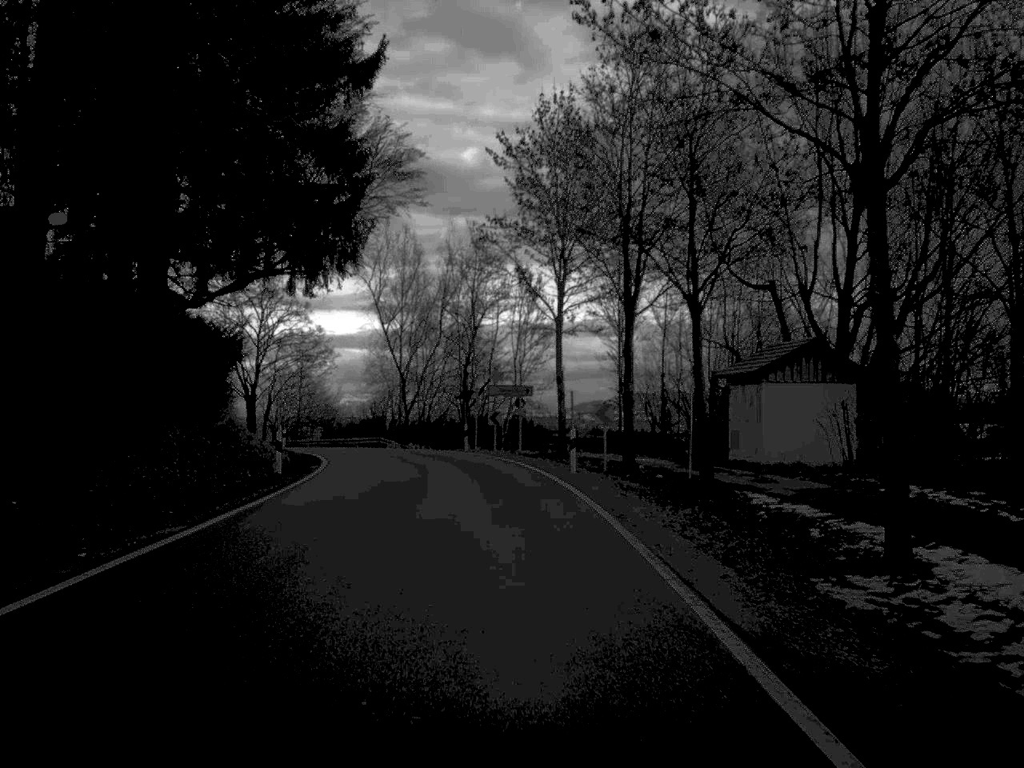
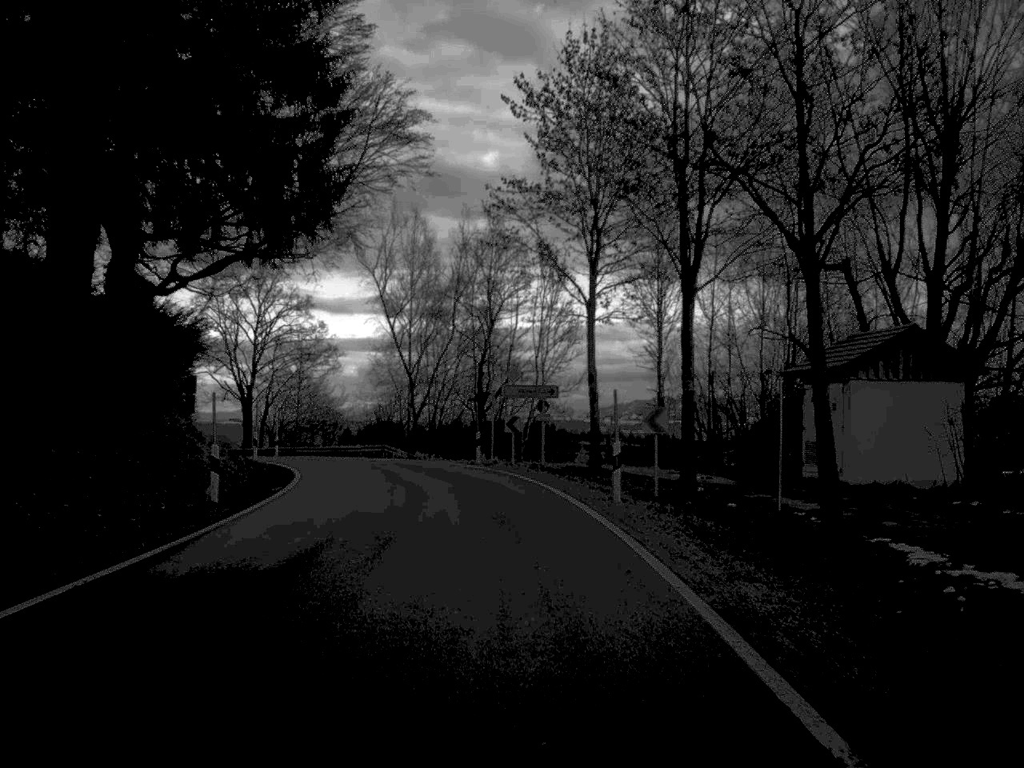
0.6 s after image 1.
(-0.1, +7.9) m; -1°
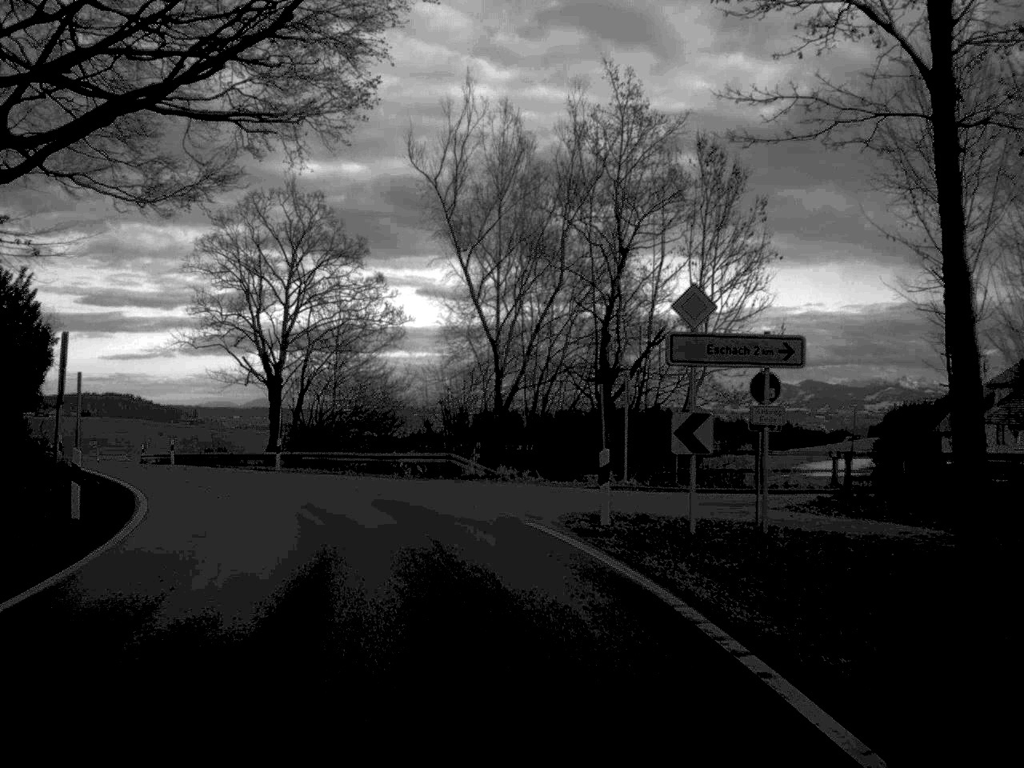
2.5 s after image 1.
(-0.9, +23.8) m; -6°
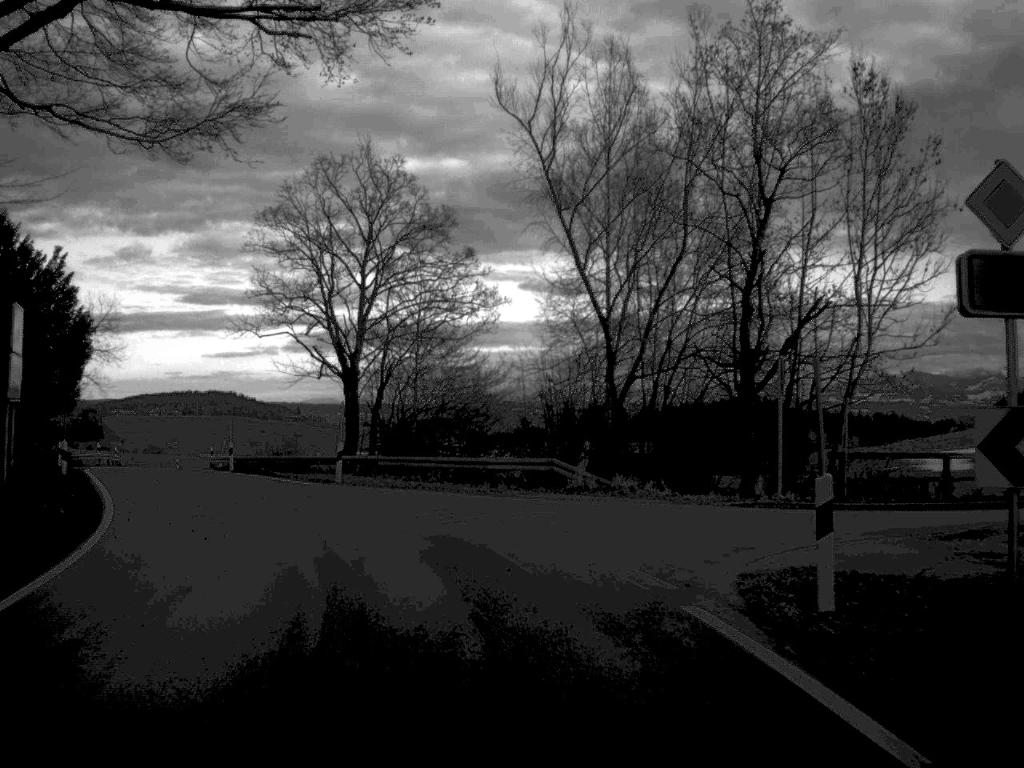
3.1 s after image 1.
(-0.3, +7.7) m; -5°
